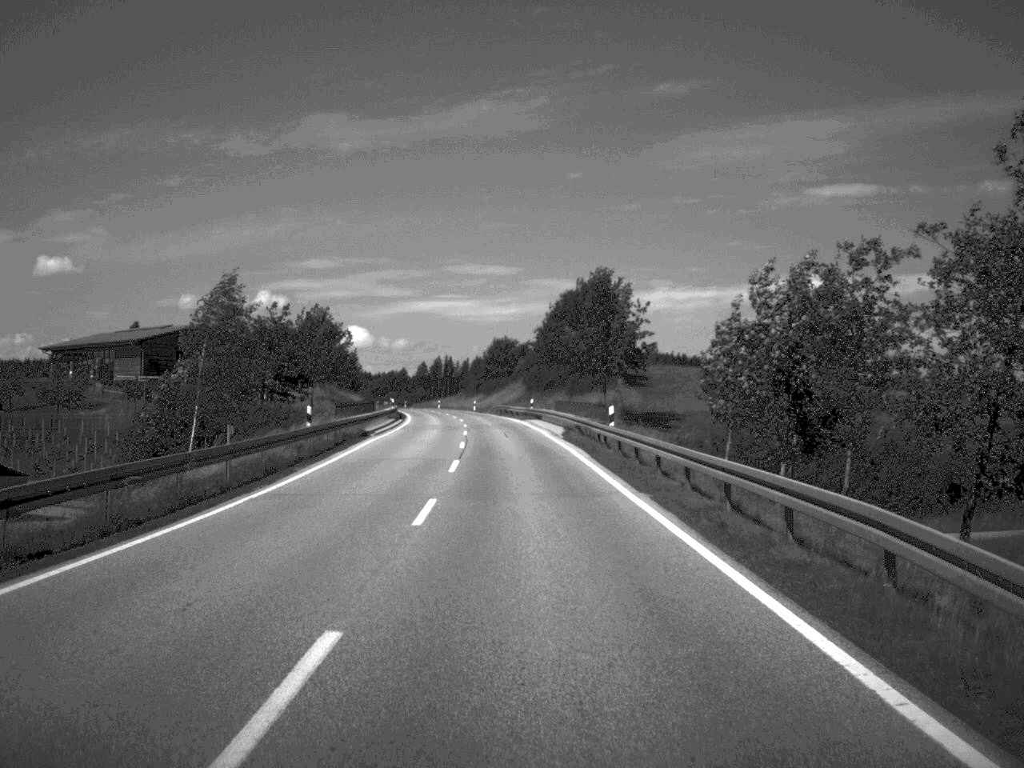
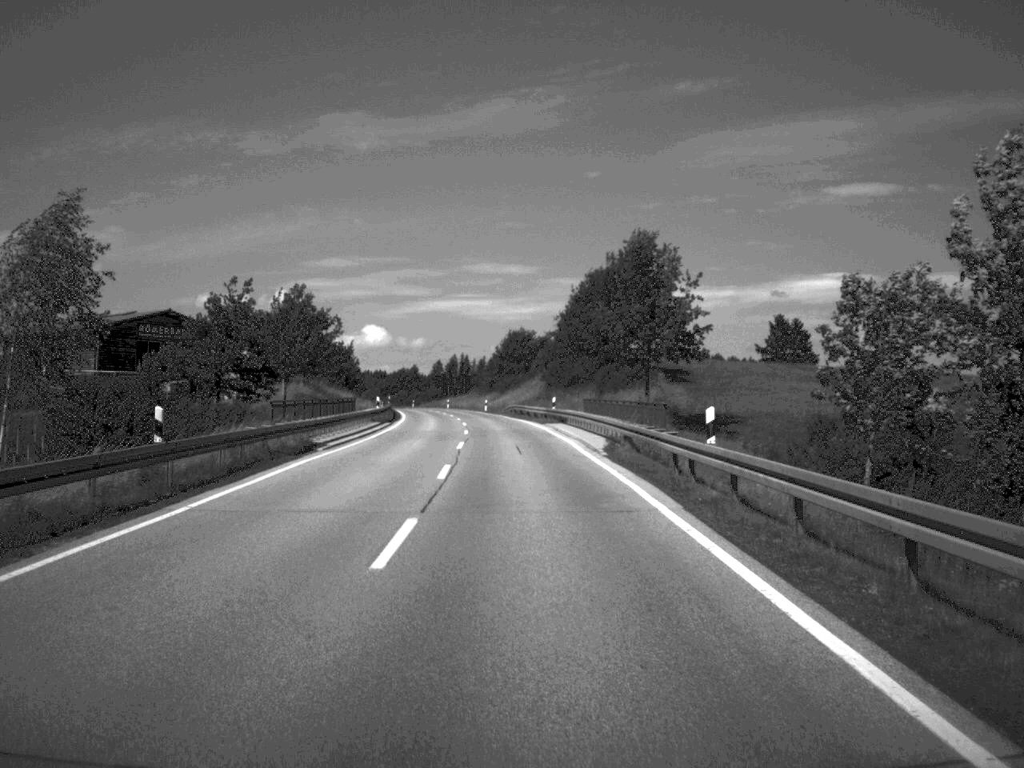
(-0.1, +16.3) m; -1°
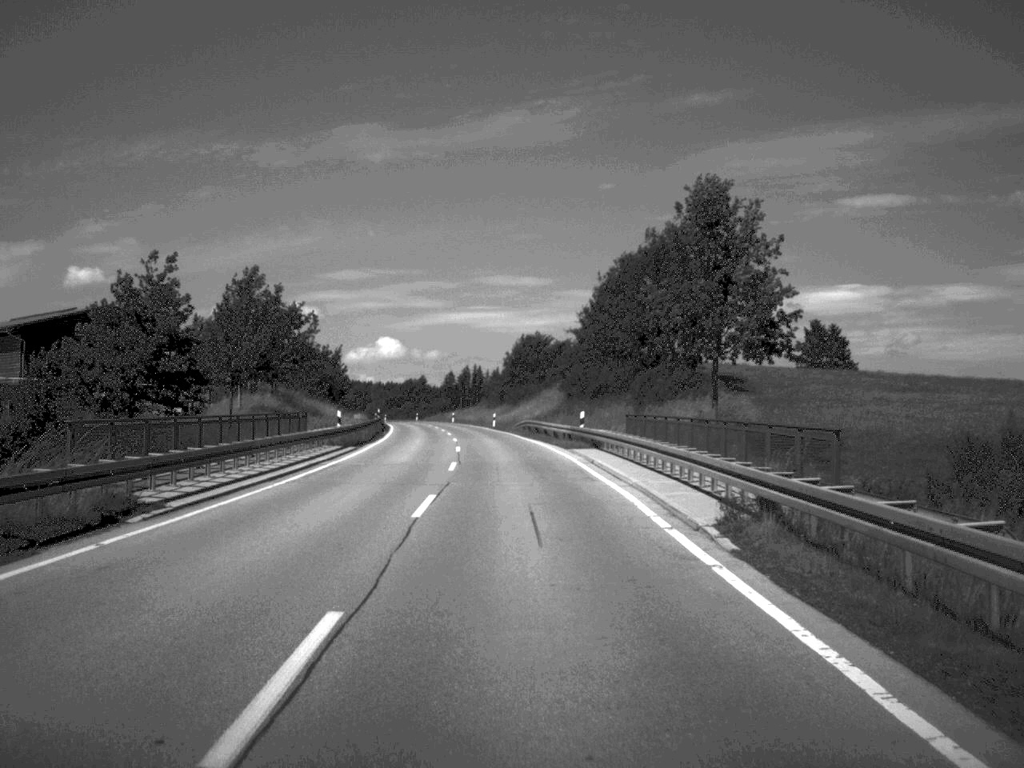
(-0.1, +17.0) m; -1°
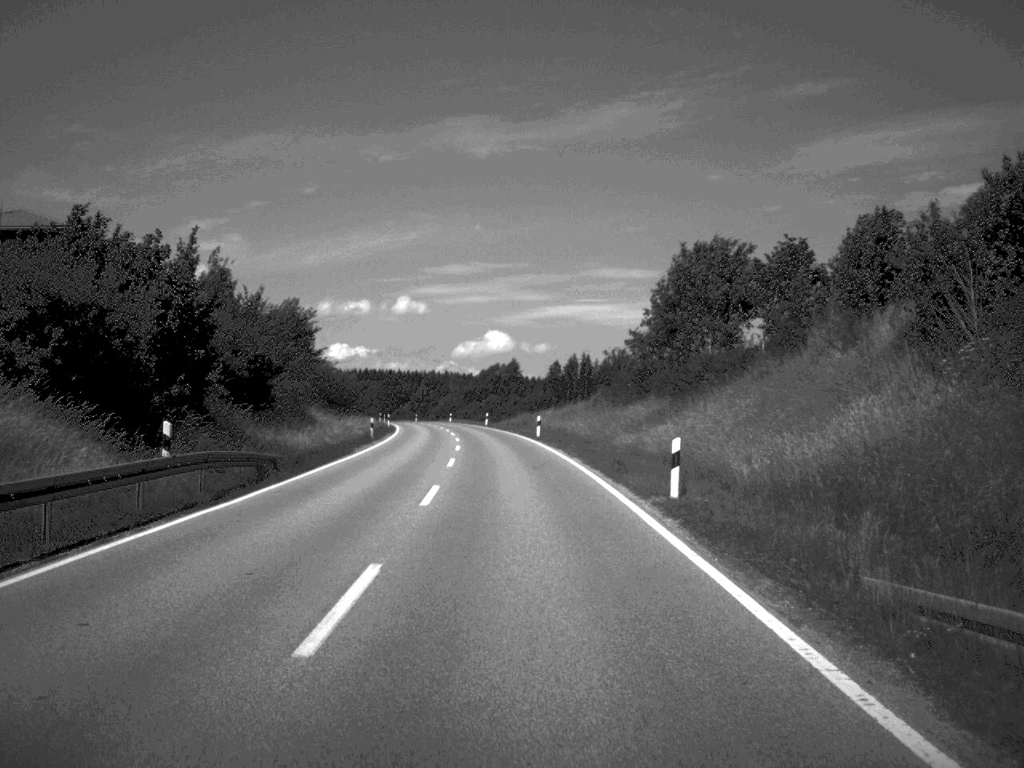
(-2.9, +68.1) m; -5°
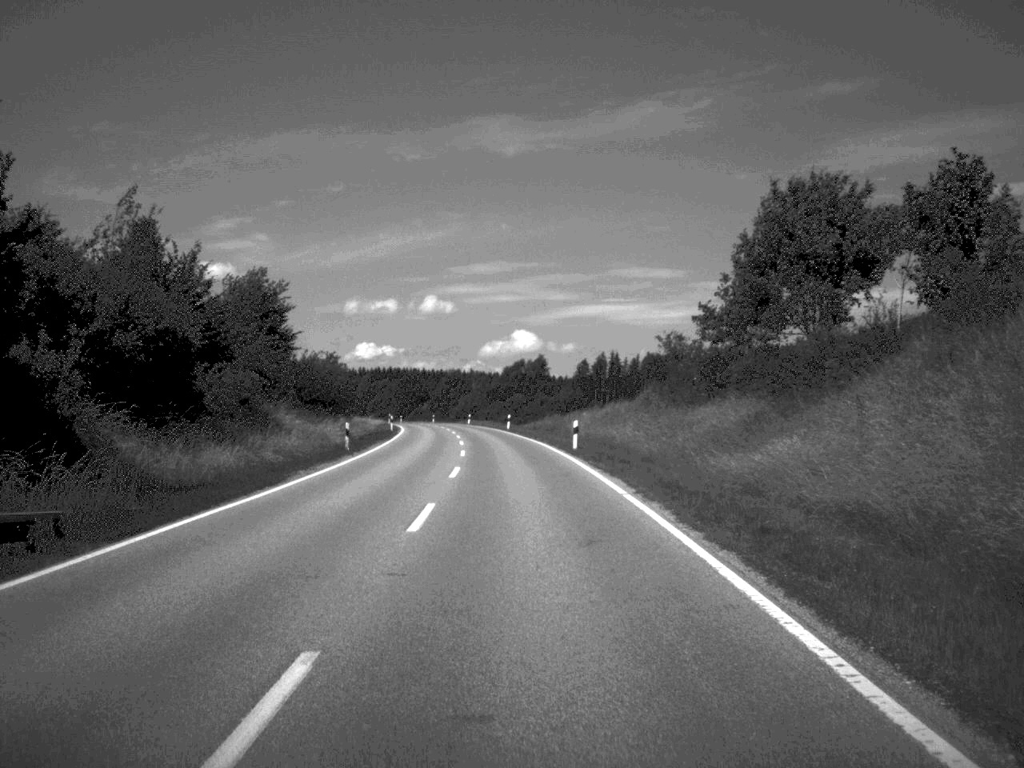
(-0.2, +16.0) m; -1°
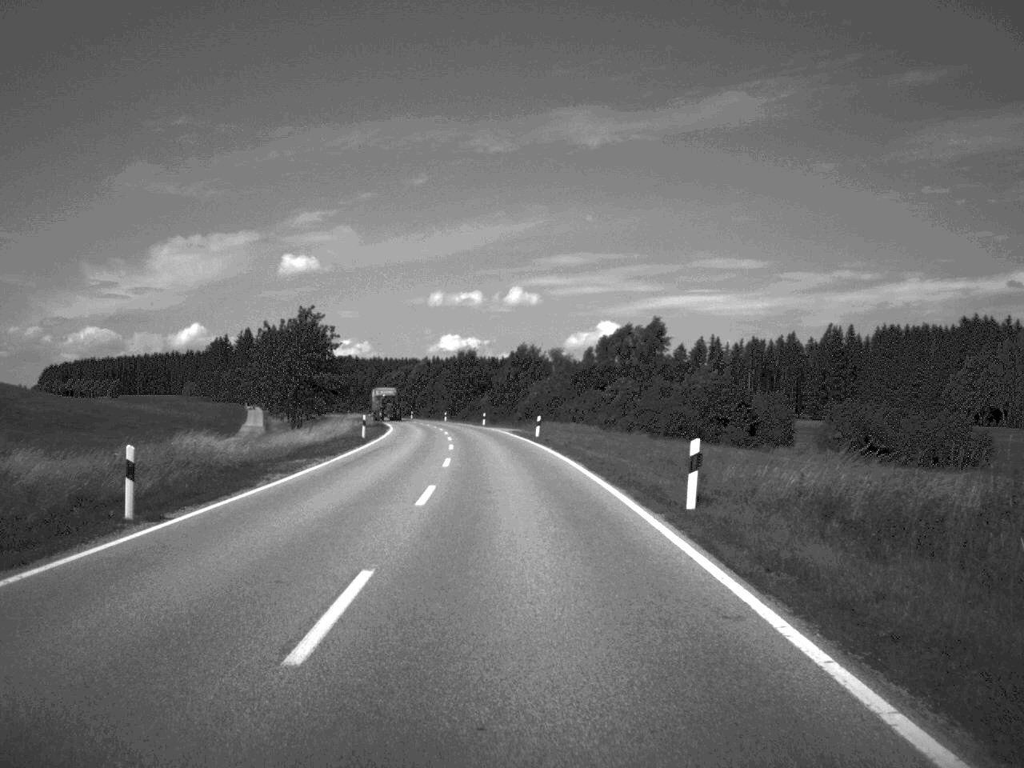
(-2.3, +66.2) m; -4°
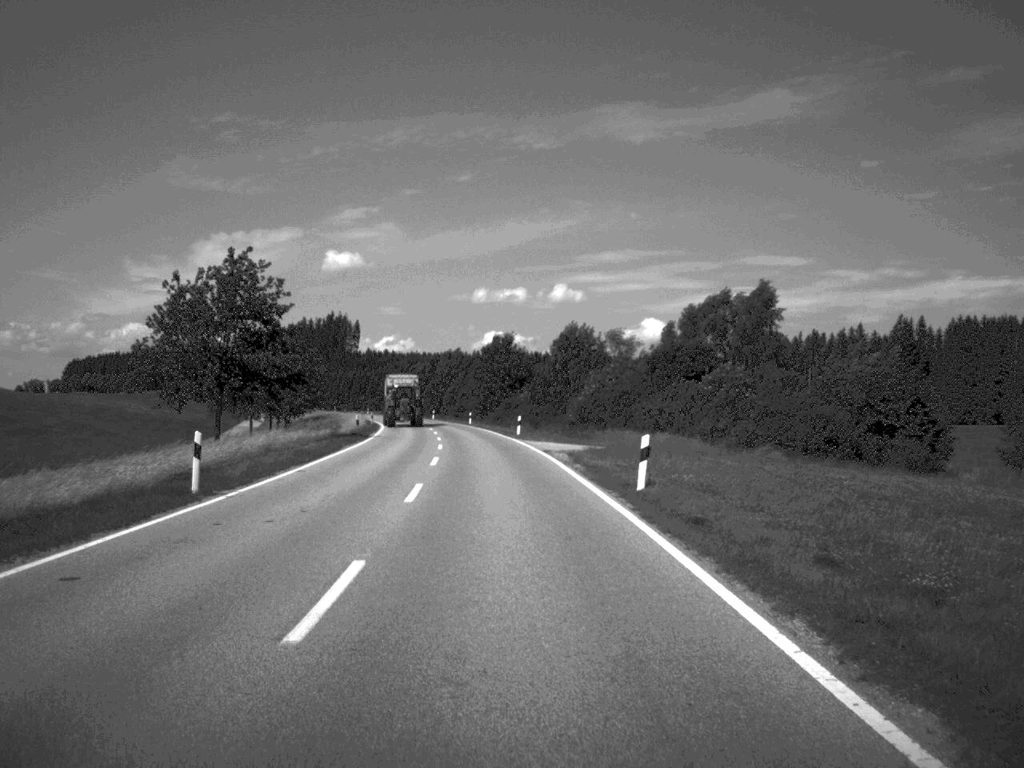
(-0.7, +34.5) m; -2°
